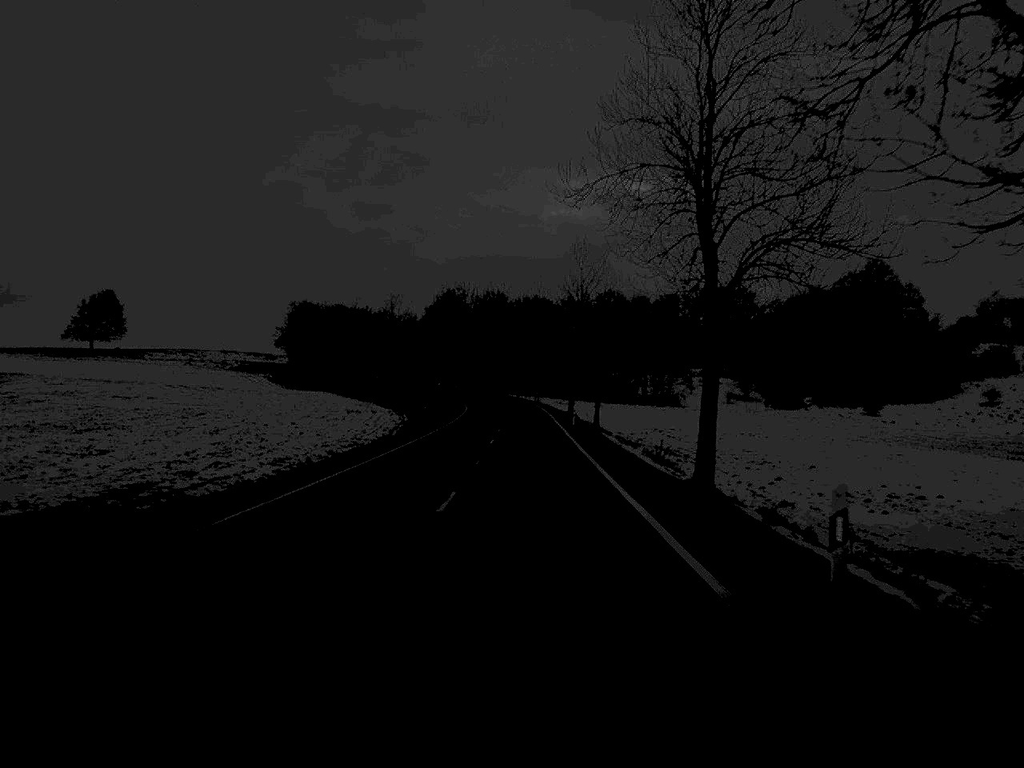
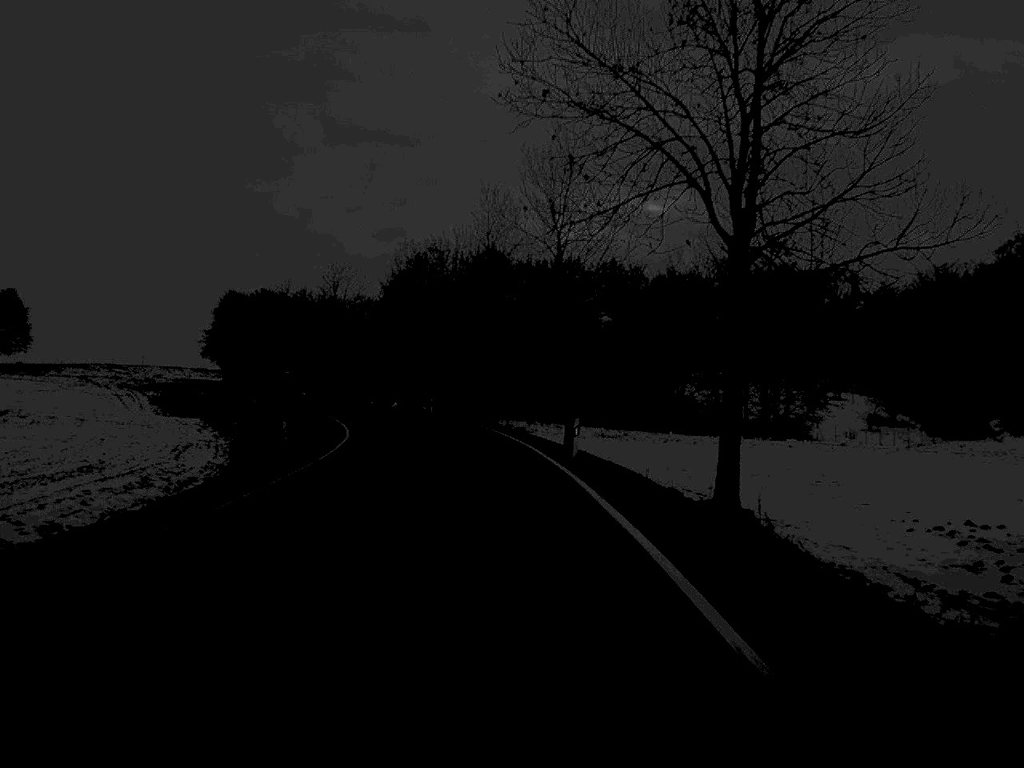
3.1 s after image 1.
(+0.3, +82.7) m; -1°
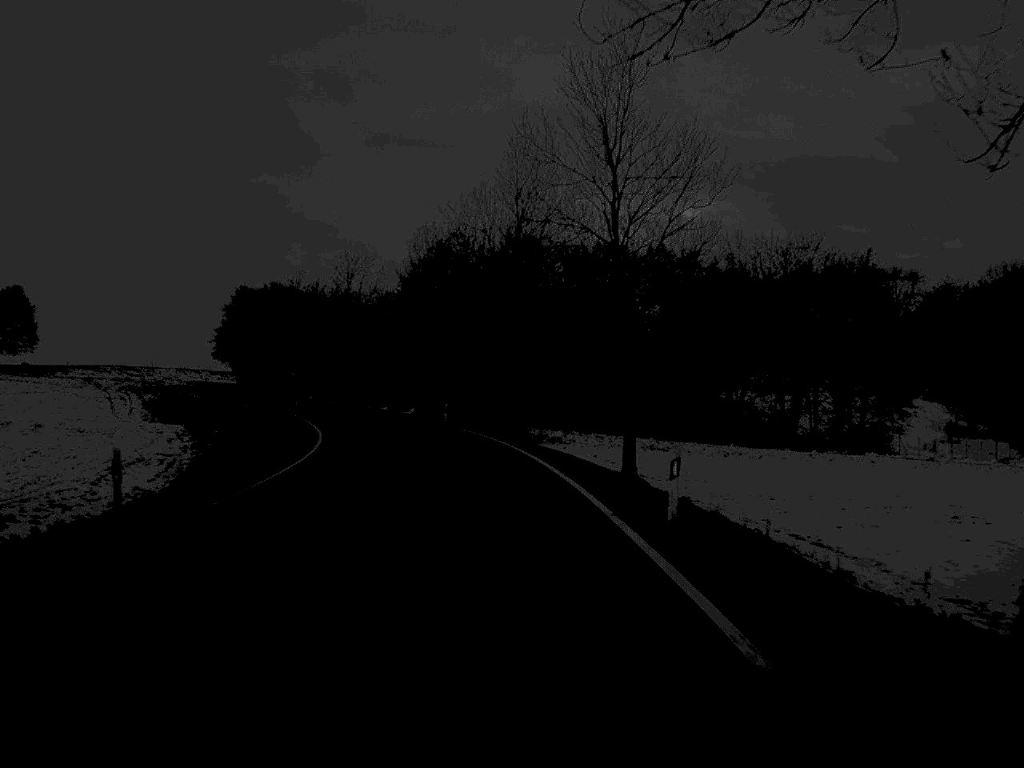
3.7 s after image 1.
(-0.2, +15.7) m; -2°
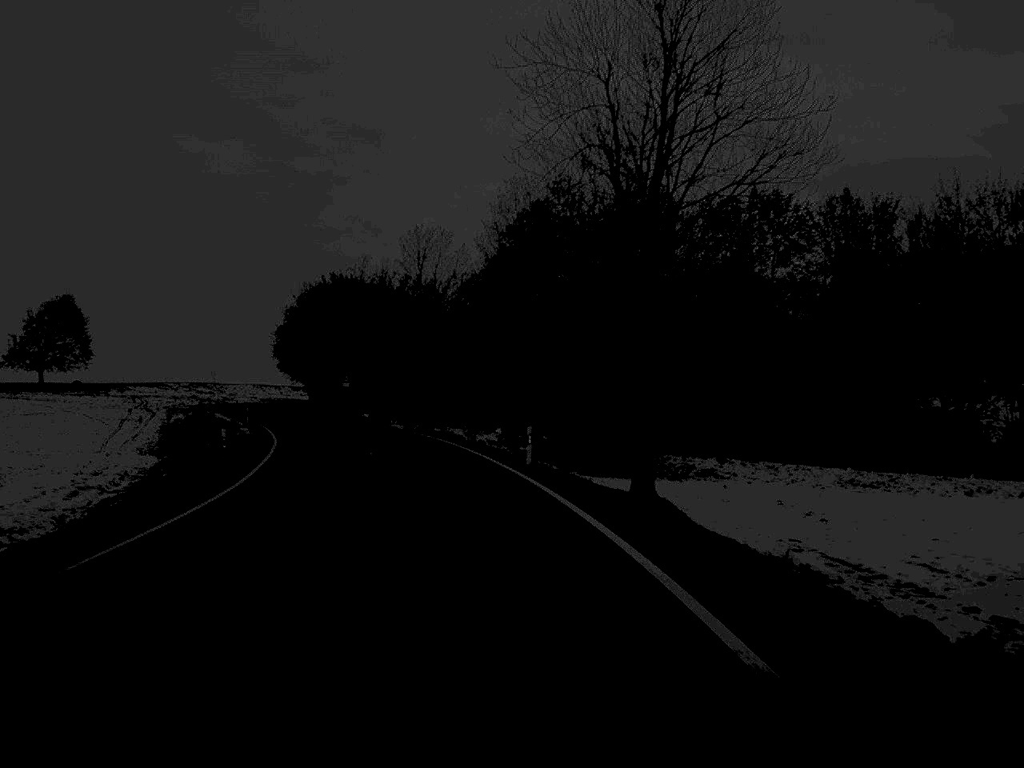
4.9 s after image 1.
(-1.2, +31.5) m; -5°
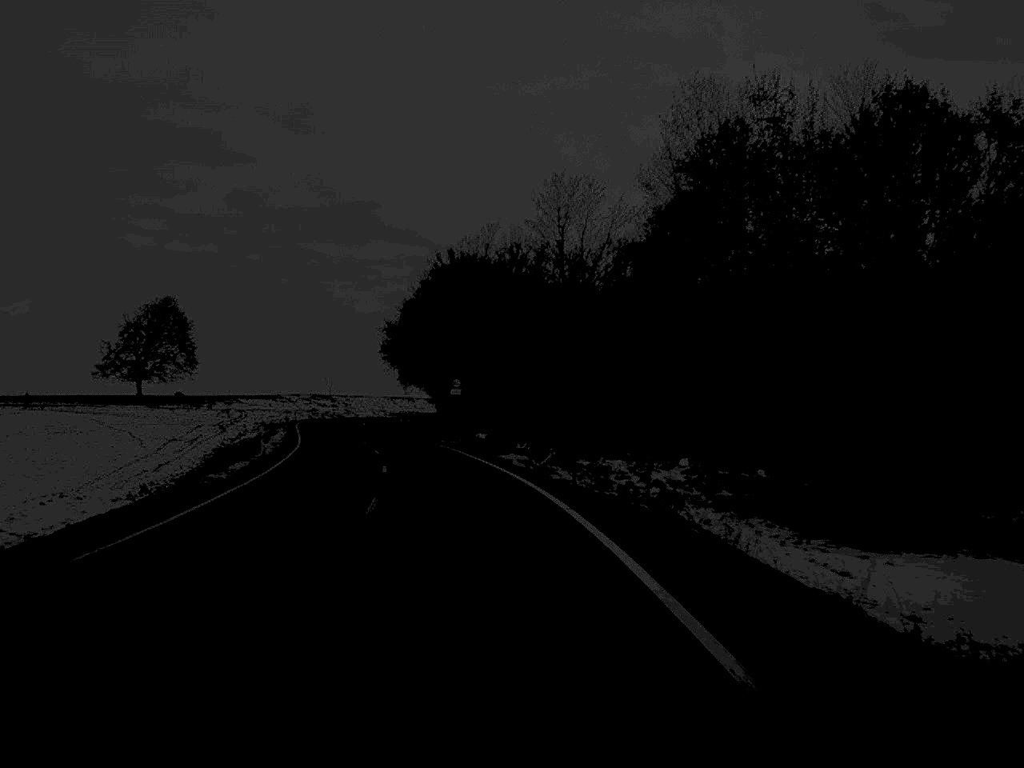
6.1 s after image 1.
(-1.7, +28.7) m; -7°
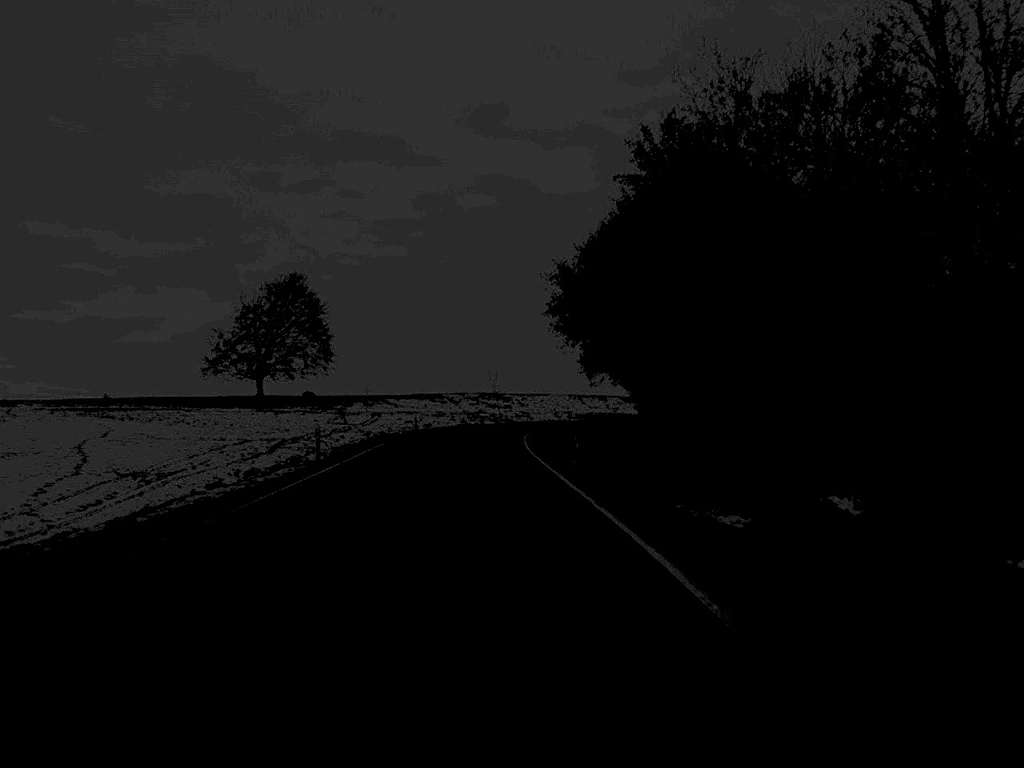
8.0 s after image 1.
(-3.7, +44.7) m; -8°
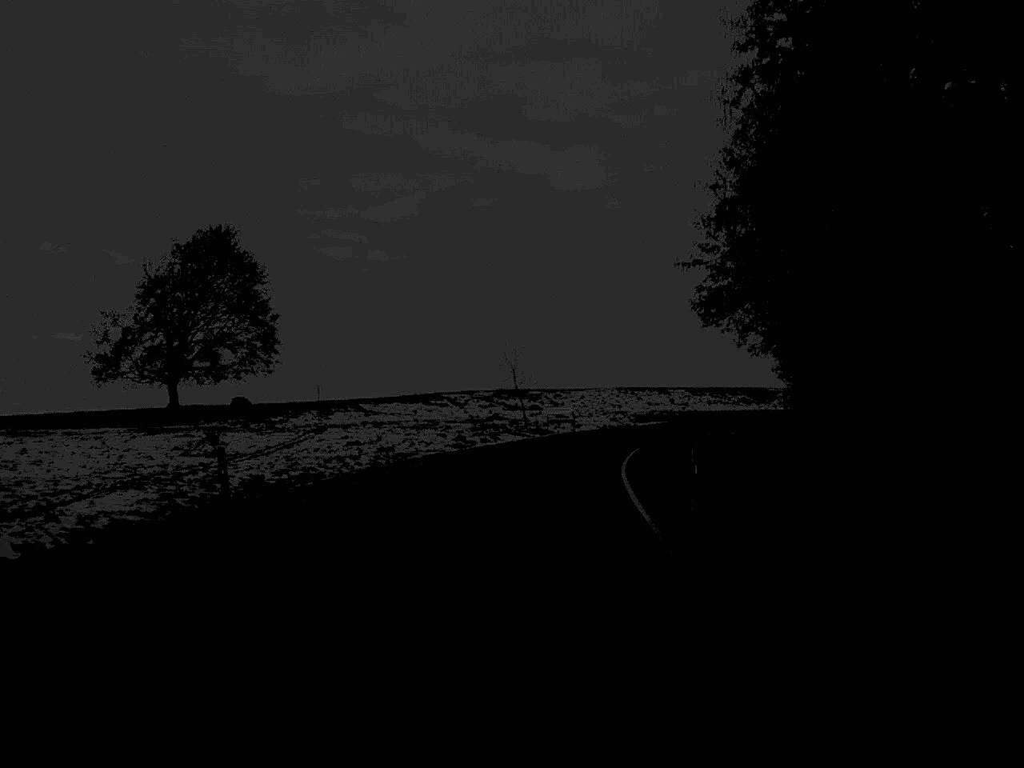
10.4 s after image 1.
(-1.3, +55.4) m; -1°
